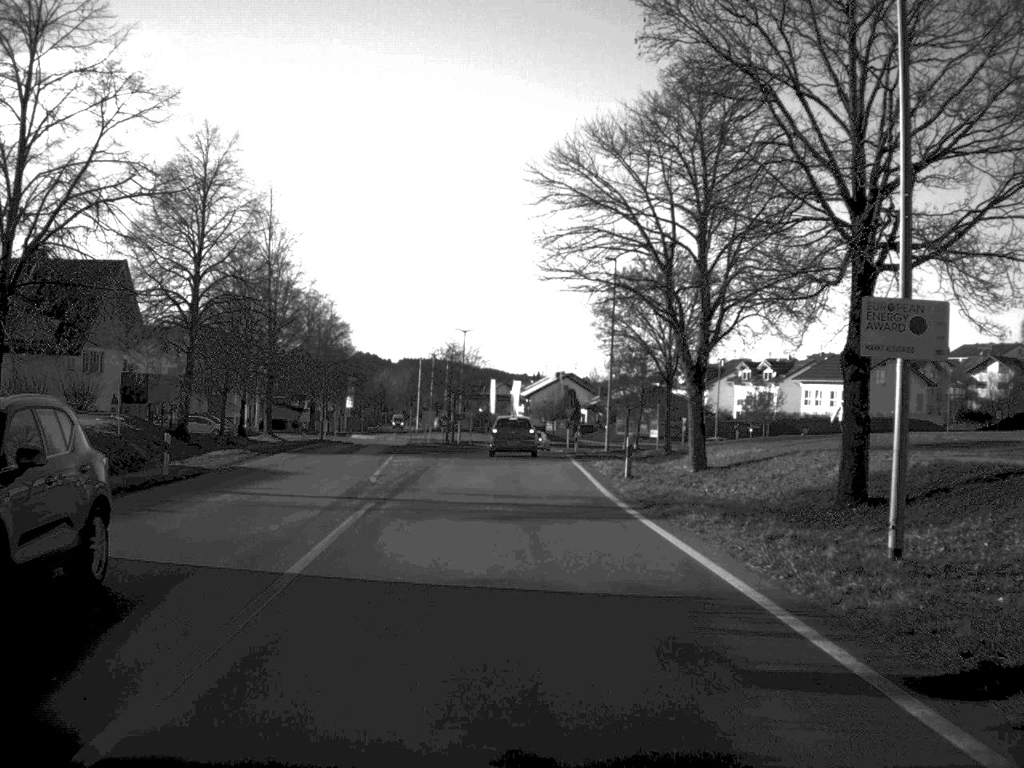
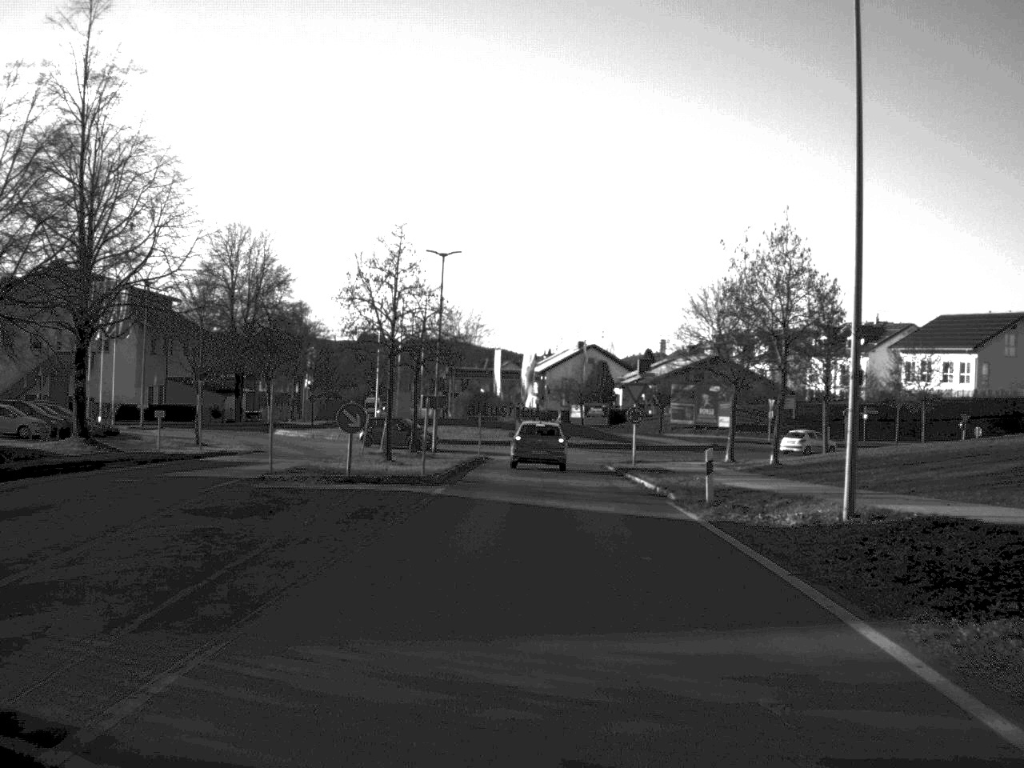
(-0.6, +40.1) m; 0°
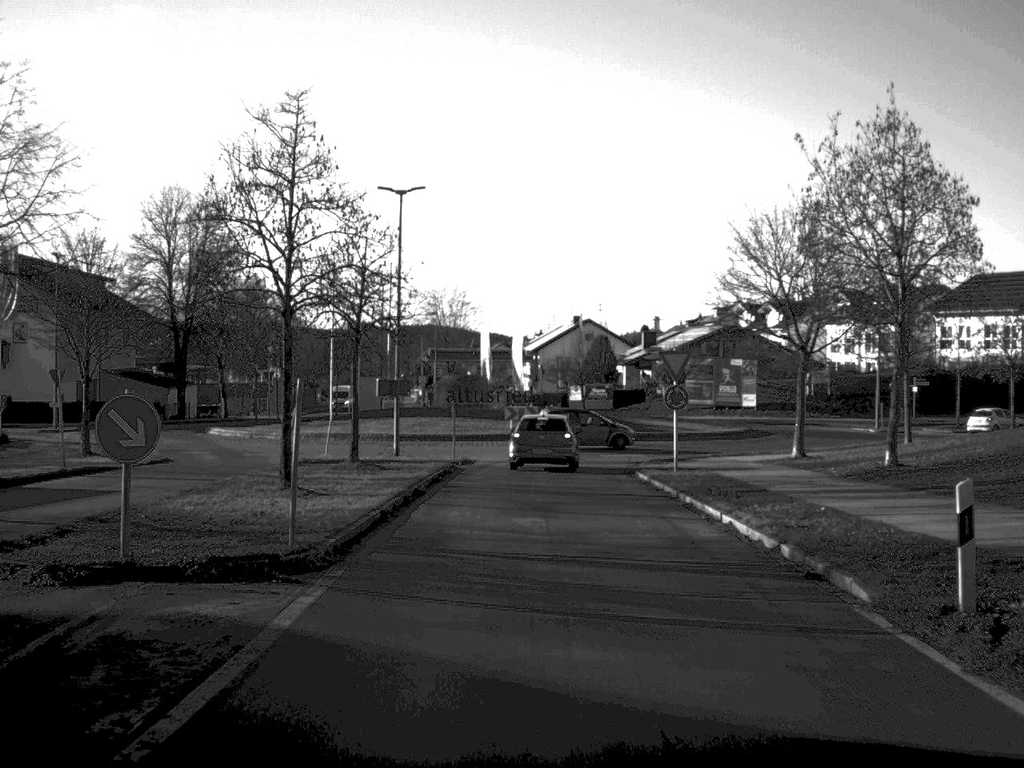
(0.0, +13.7) m; 0°
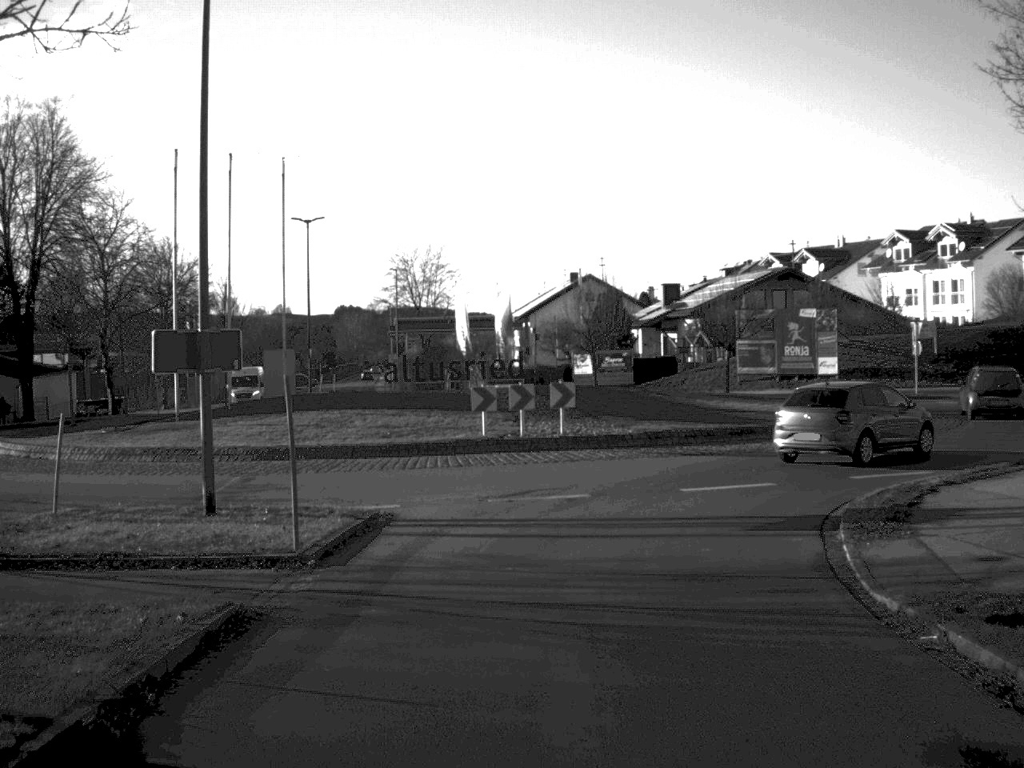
(0.0, +24.1) m; 0°
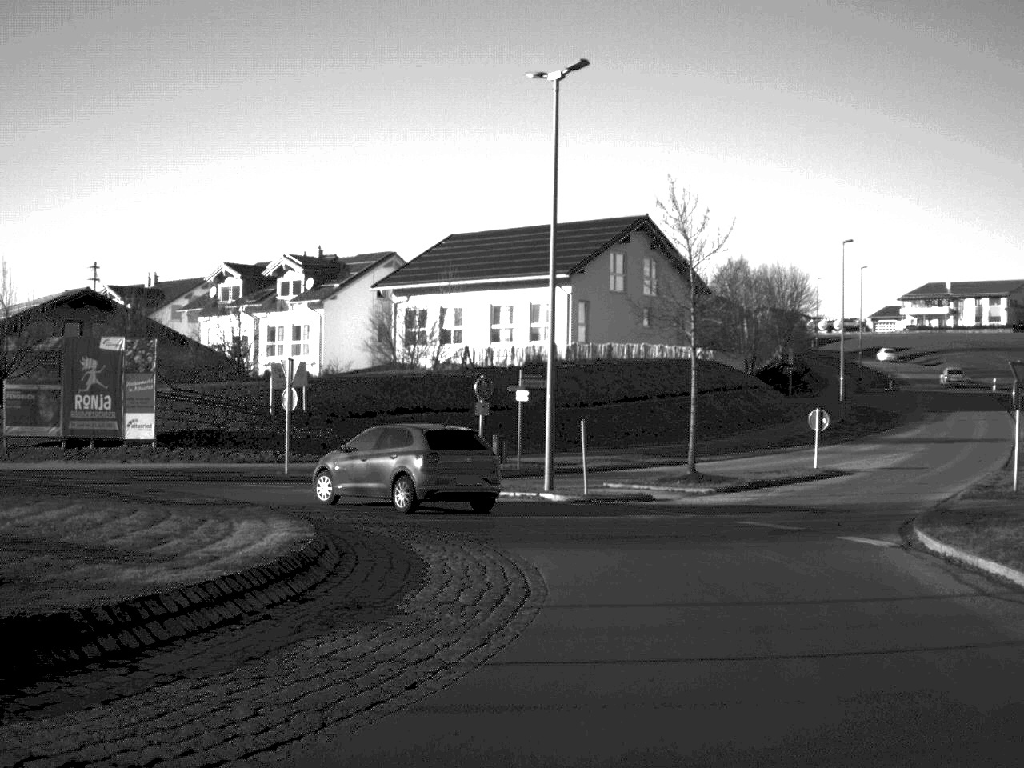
(+3.7, +20.7) m; +32°
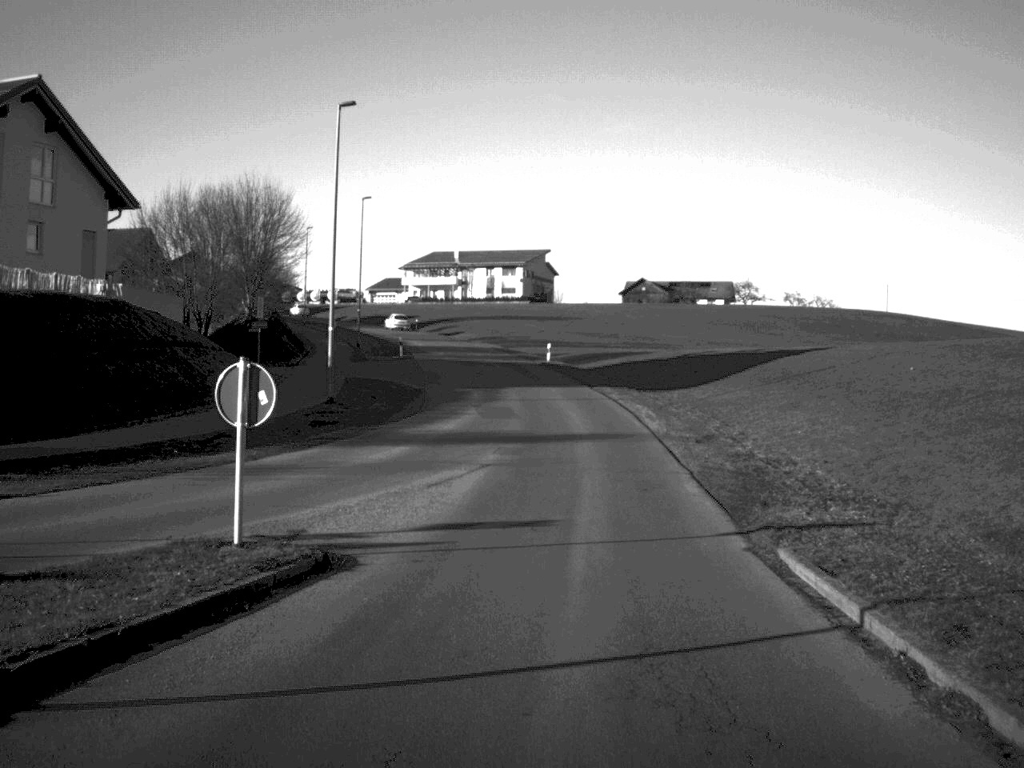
(+5.5, +24.4) m; +22°
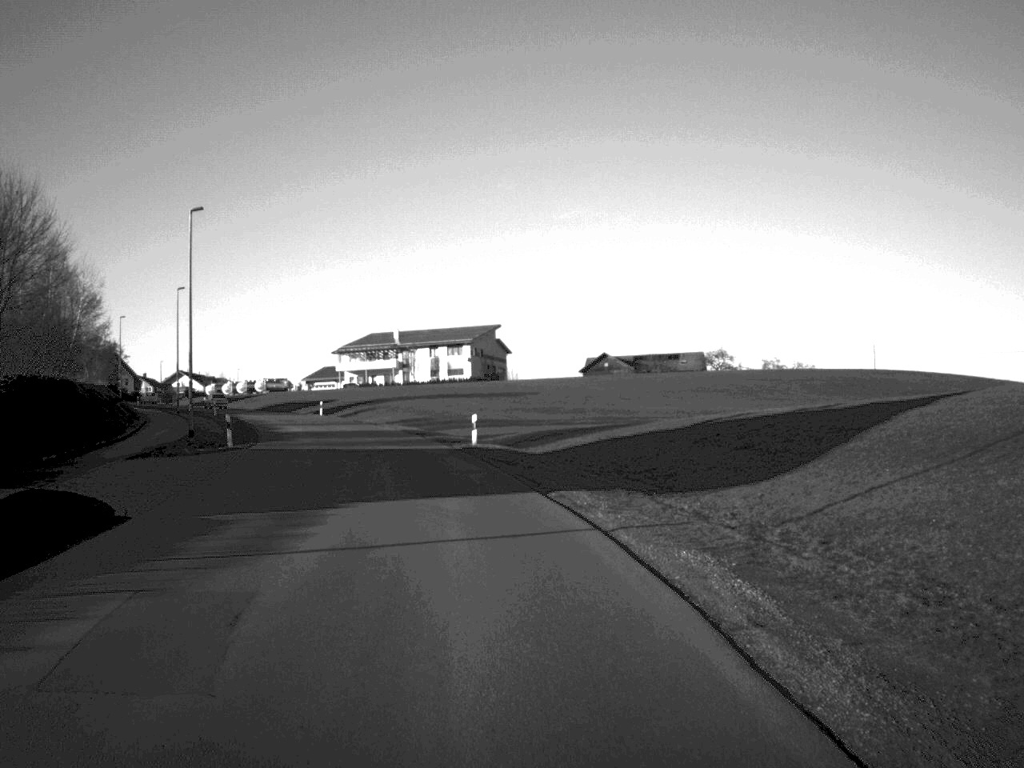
(+1.3, +26.3) m; +1°
